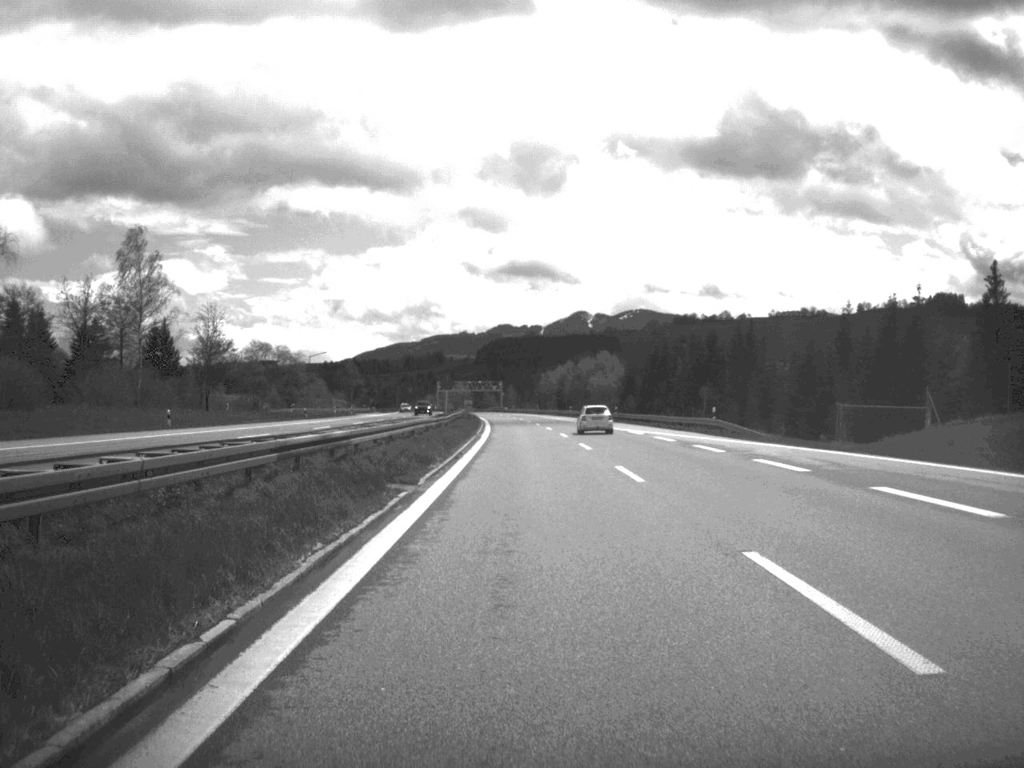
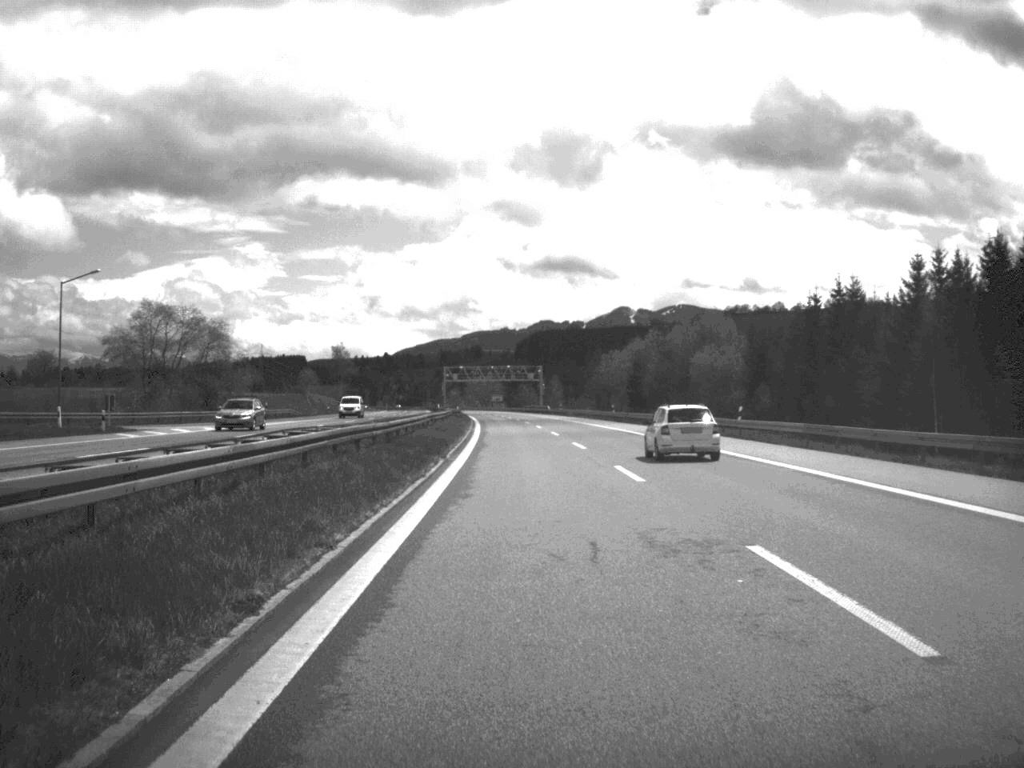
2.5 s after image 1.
(-1.9, +105.4) m; -2°
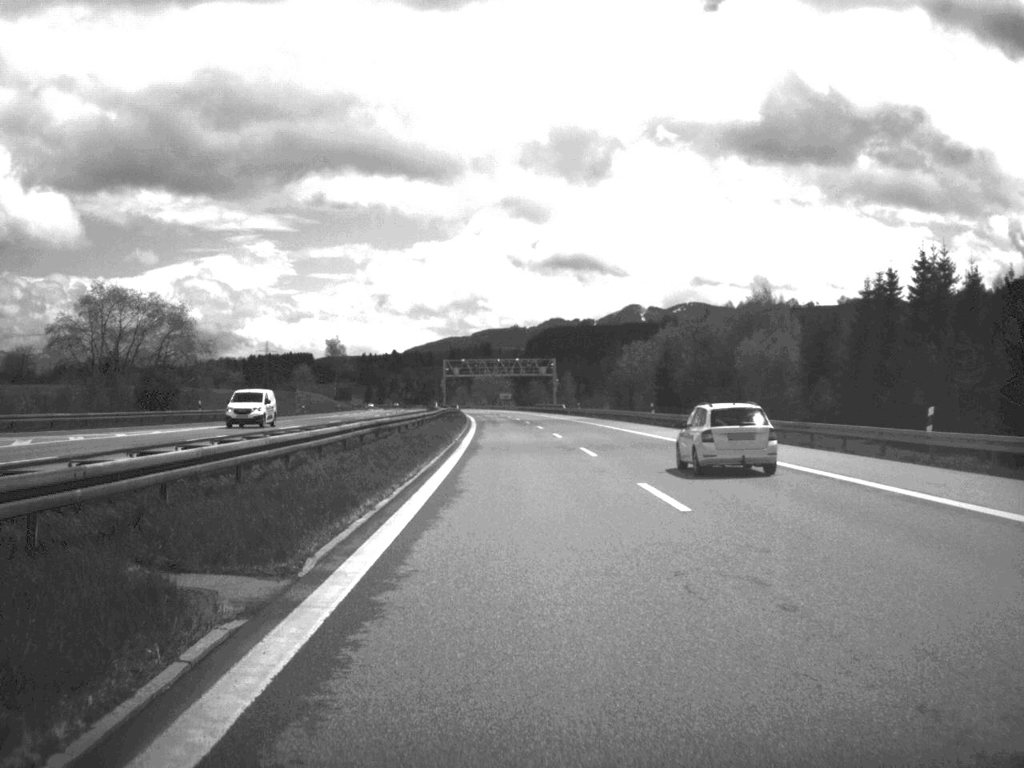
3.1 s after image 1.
(-0.1, +24.9) m; -1°
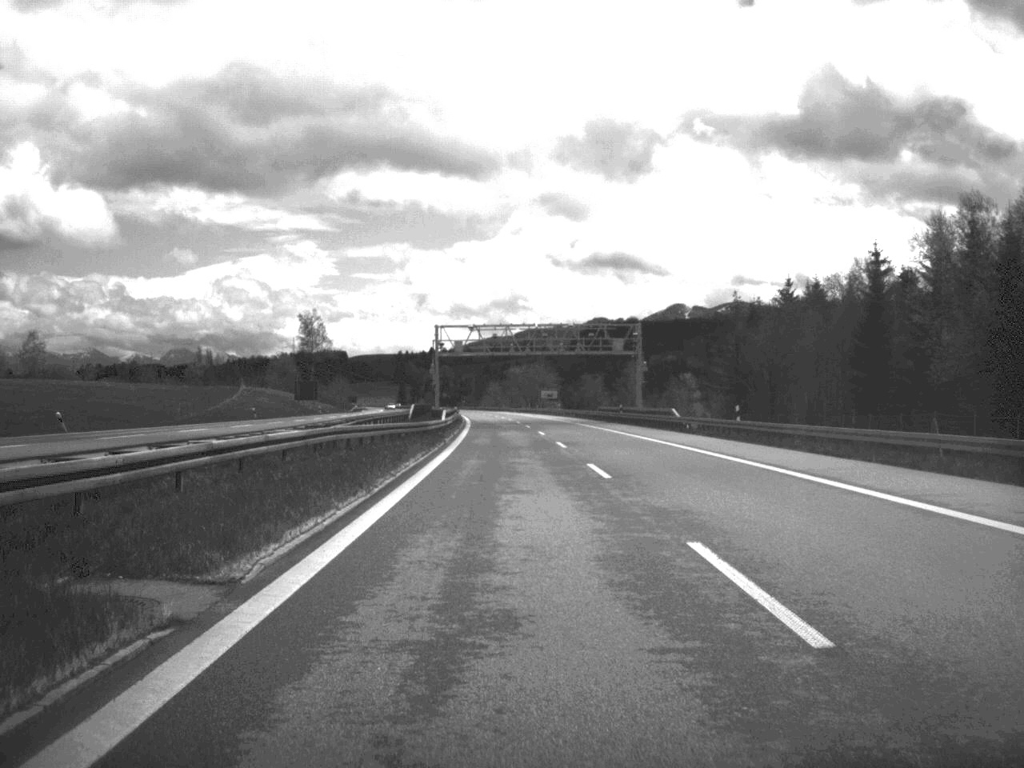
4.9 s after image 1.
(-1.5, +80.4) m; -2°
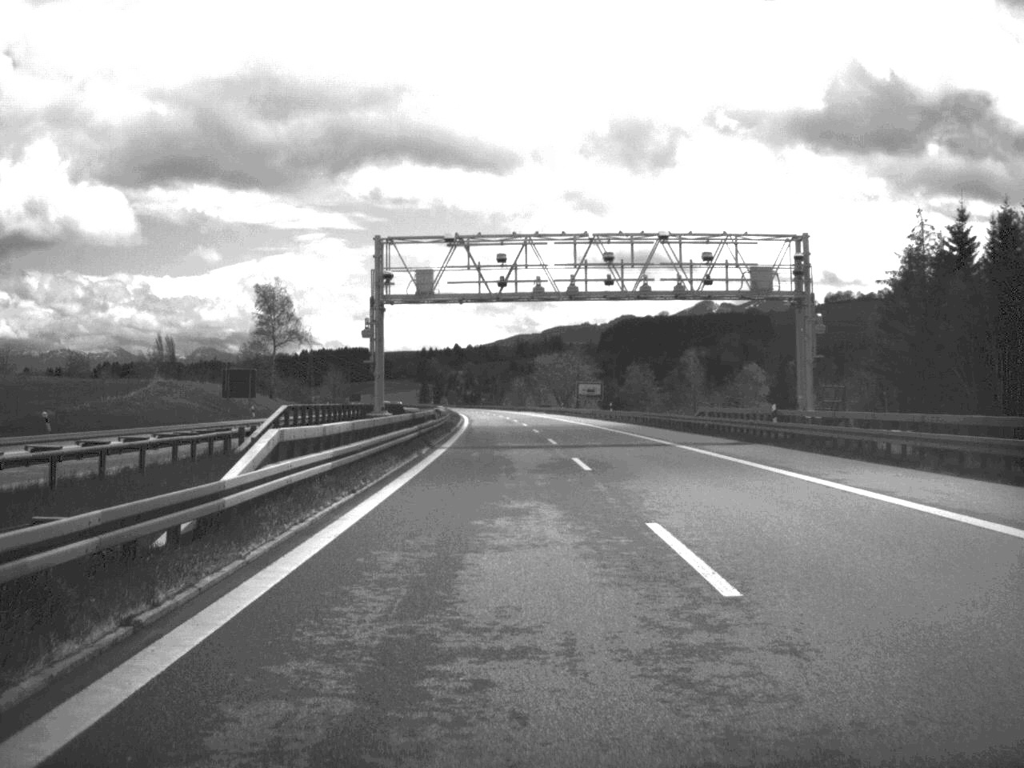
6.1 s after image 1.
(-0.6, +50.7) m; -1°
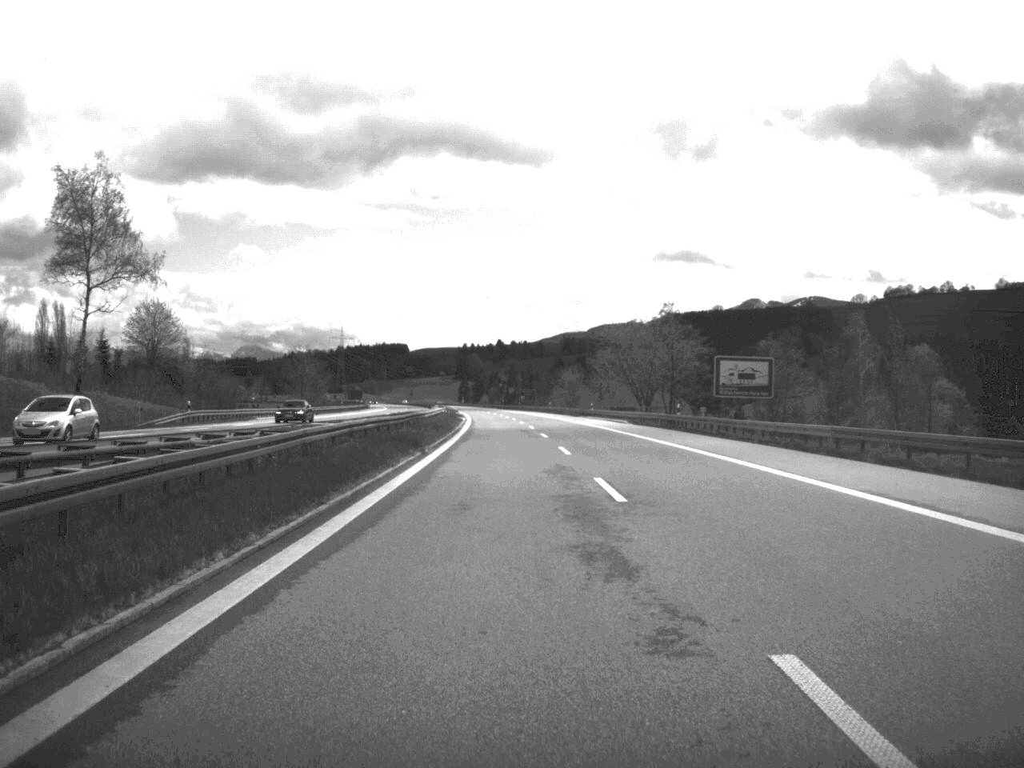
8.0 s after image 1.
(-1.6, +78.8) m; -2°
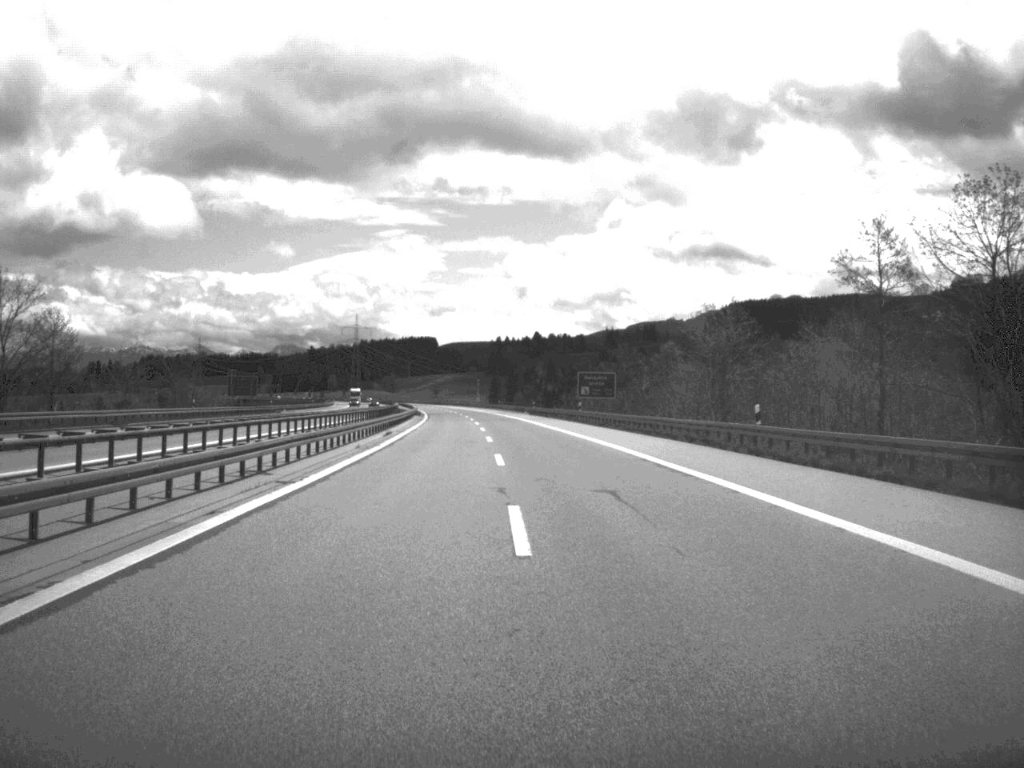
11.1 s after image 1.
(-2.4, +130.0) m; -2°
